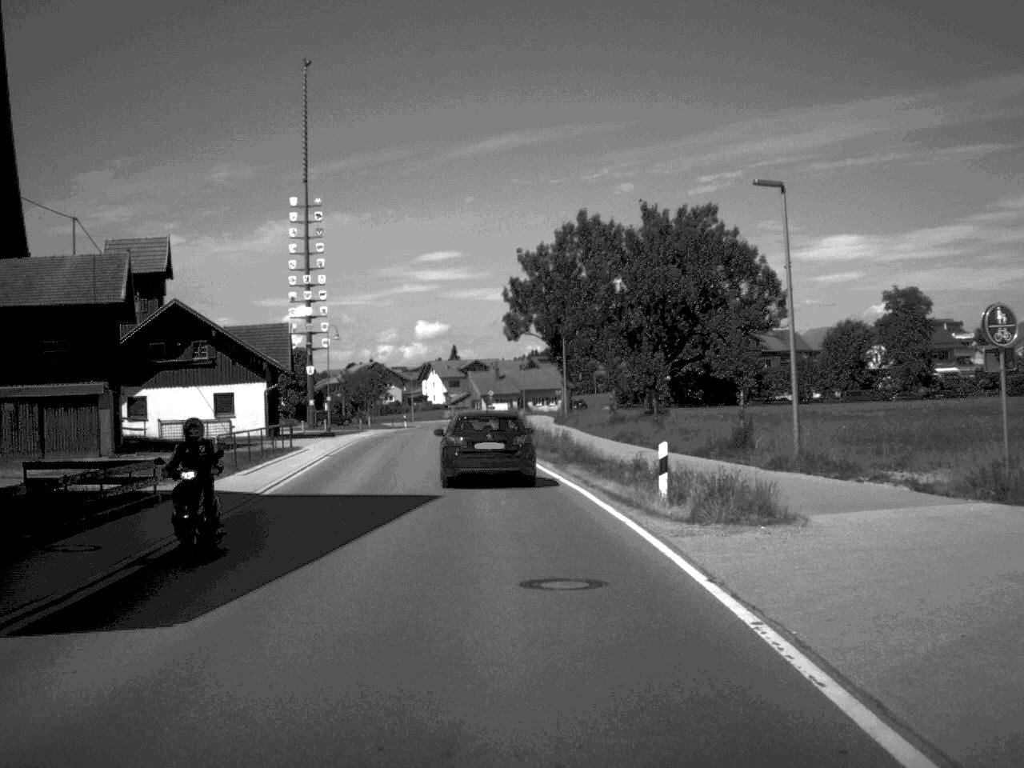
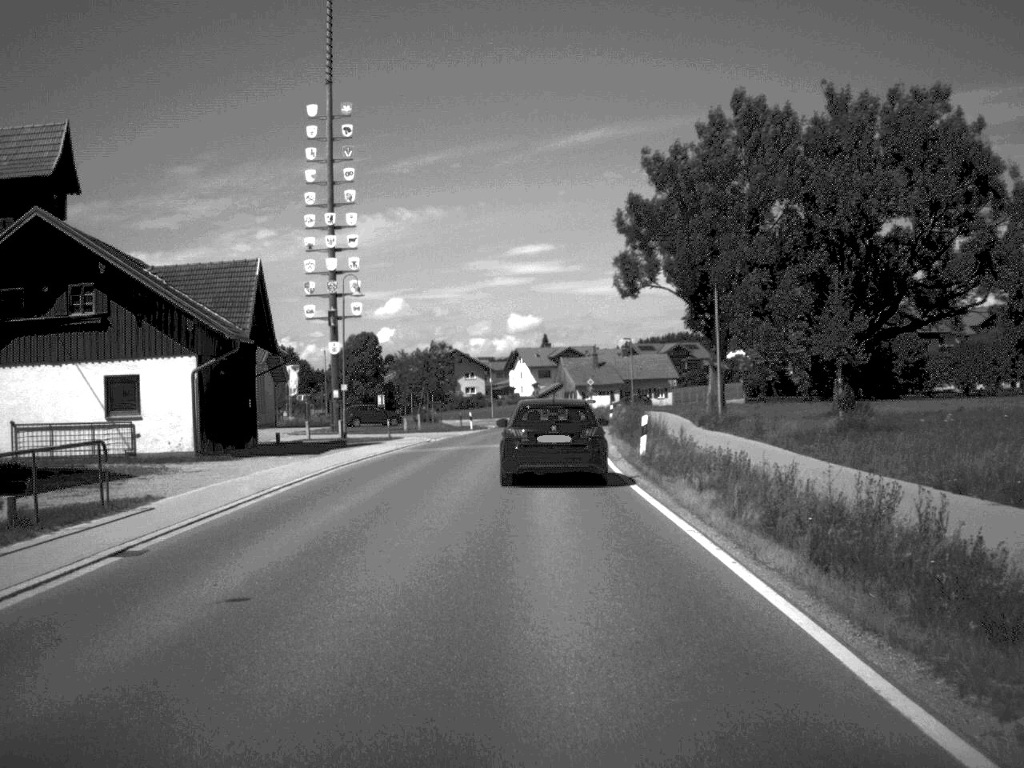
(-1.3, +30.2) m; -4°
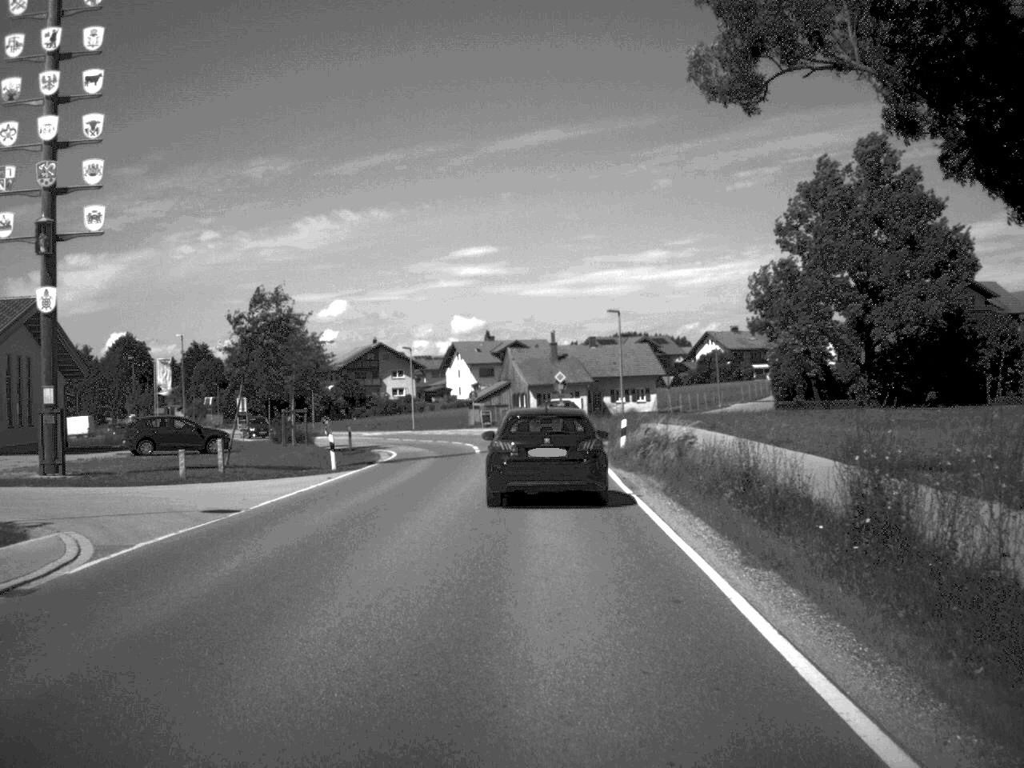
(+0.5, +36.9) m; +2°
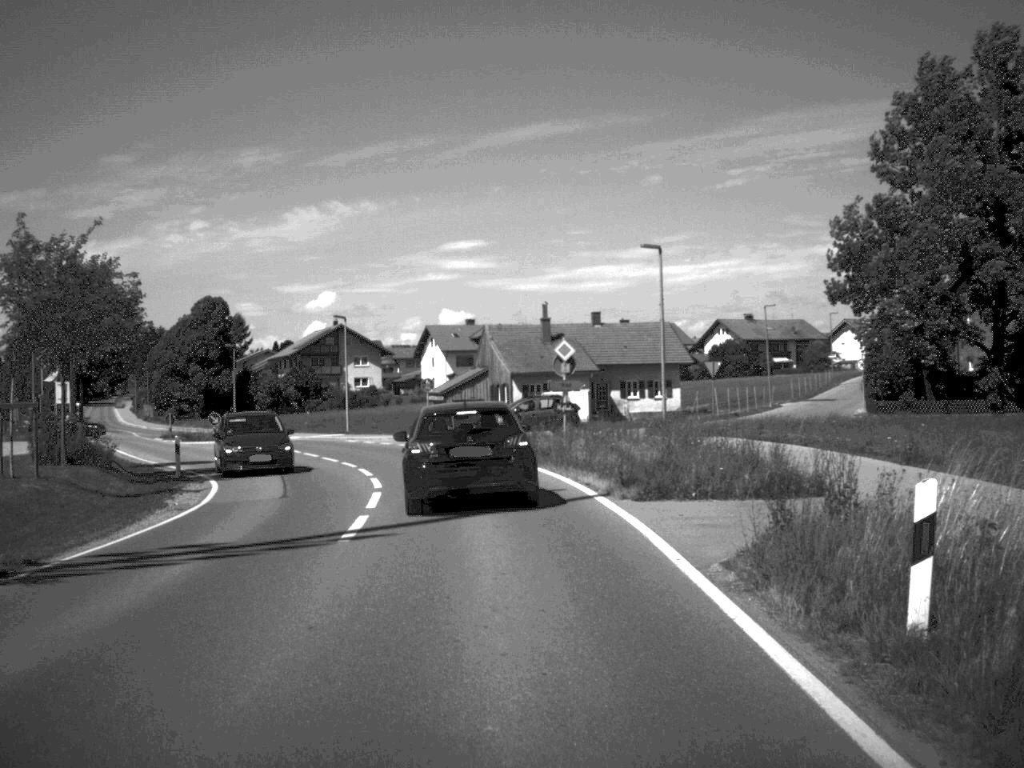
(+0.2, +27.1) m; 0°
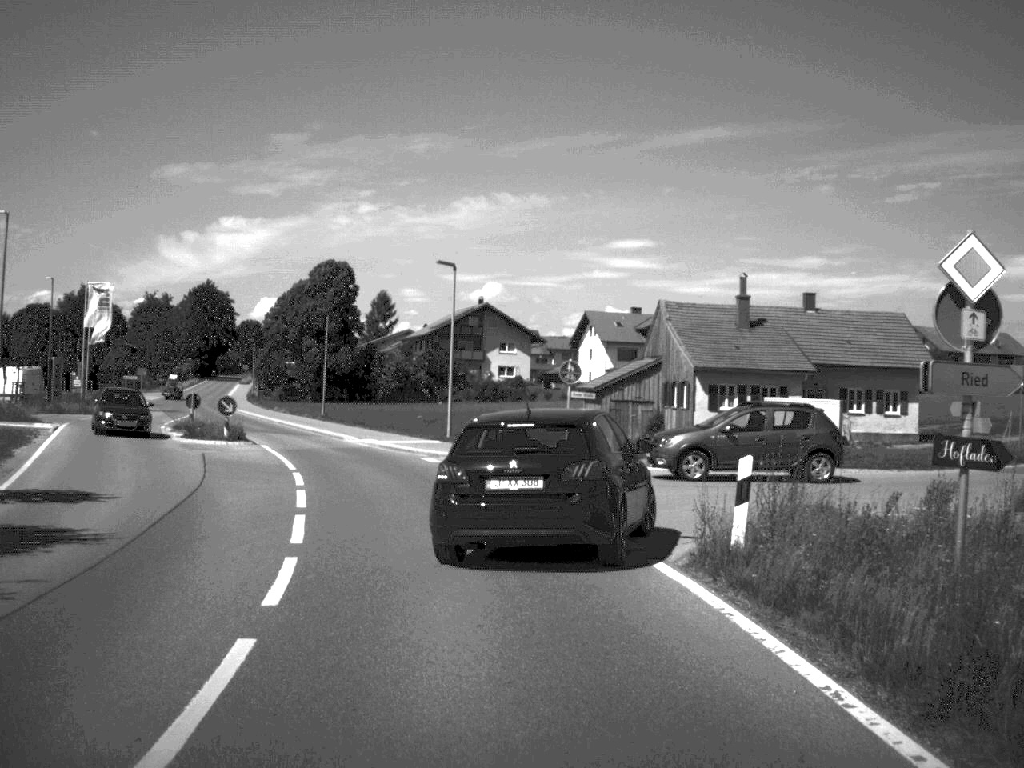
(-1.0, +22.4) m; -7°
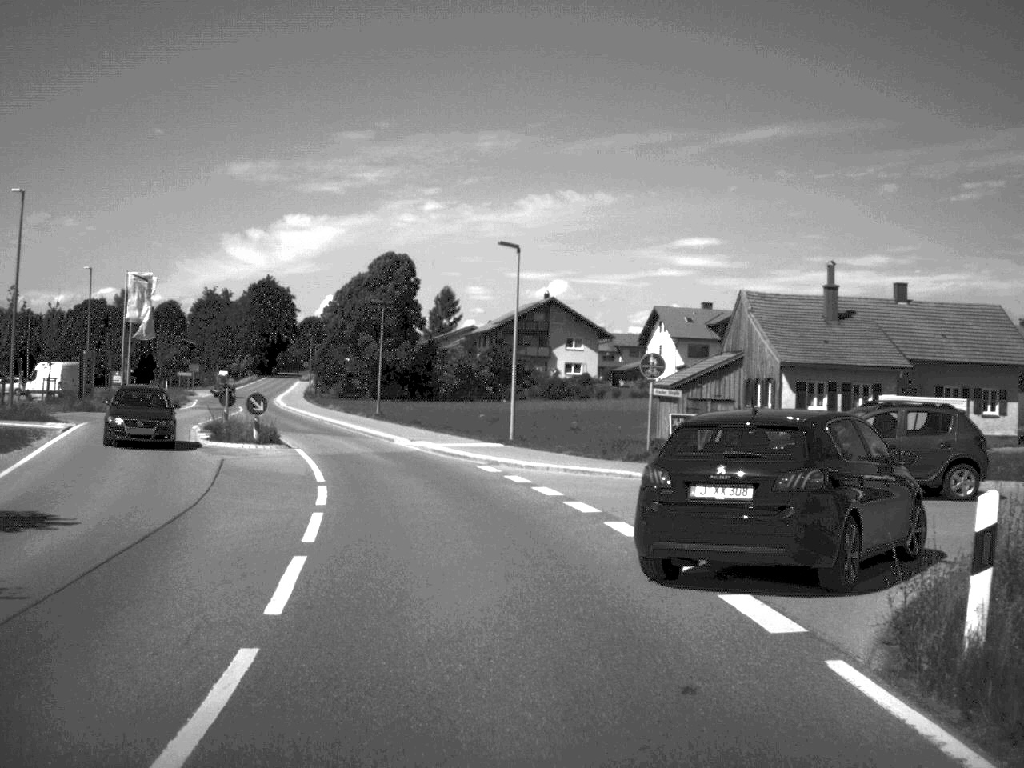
(-0.1, +4.8) m; -3°
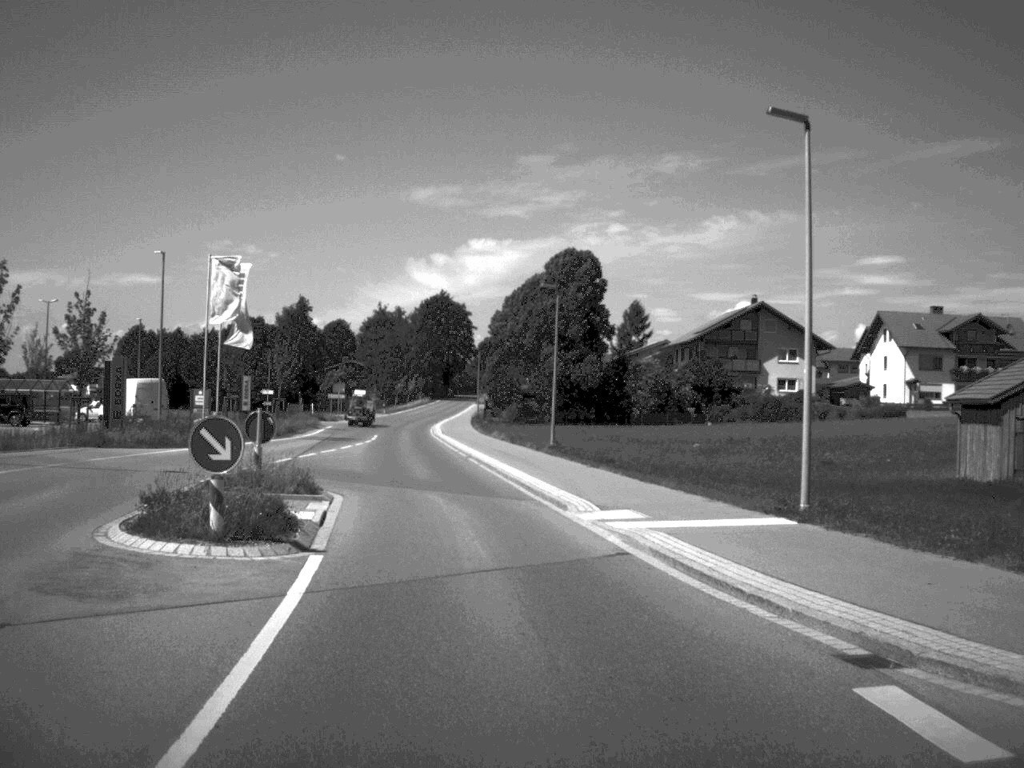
(-1.6, +19.9) m; -8°
